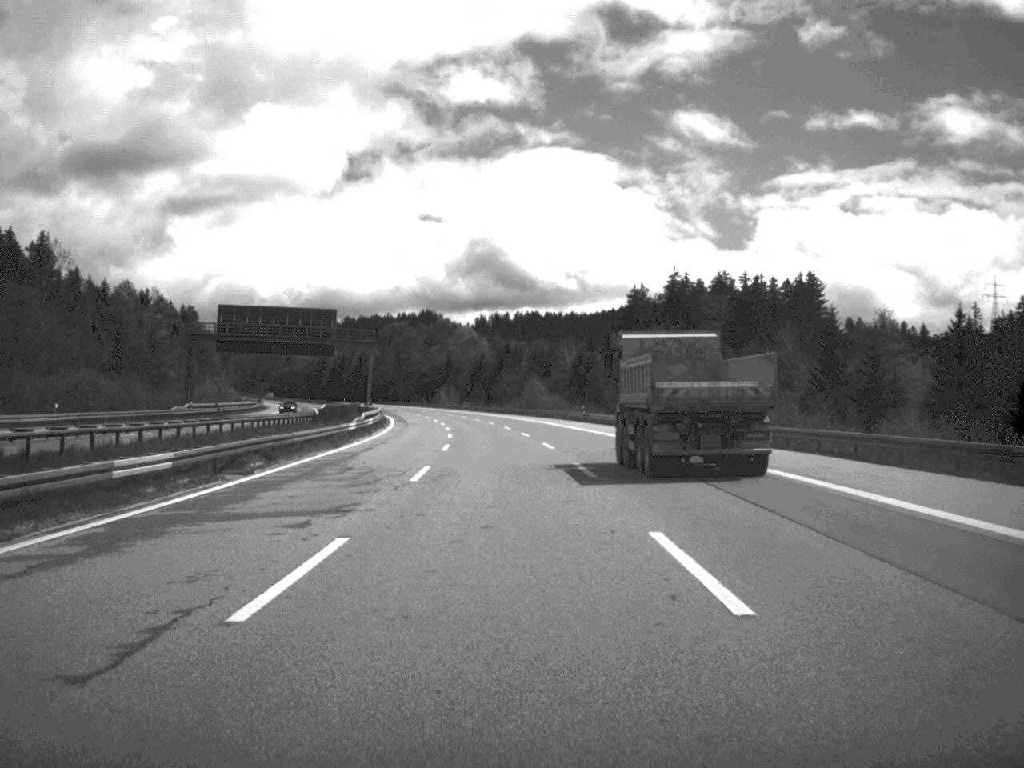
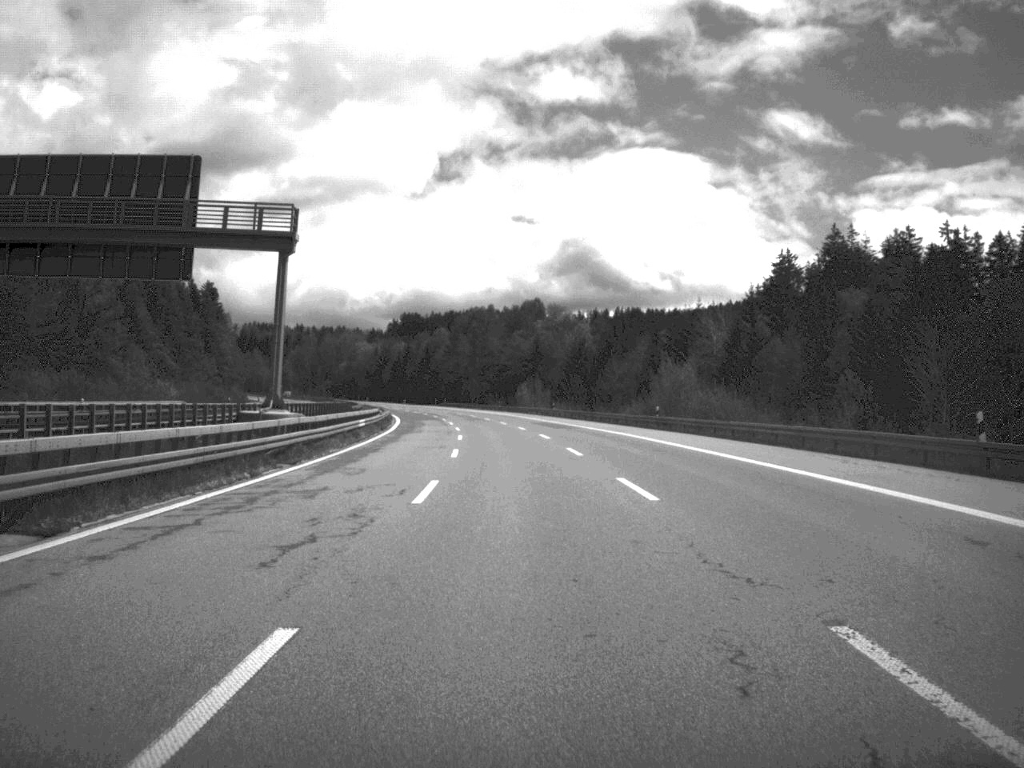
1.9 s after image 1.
(-3.0, +75.3) m; -4°
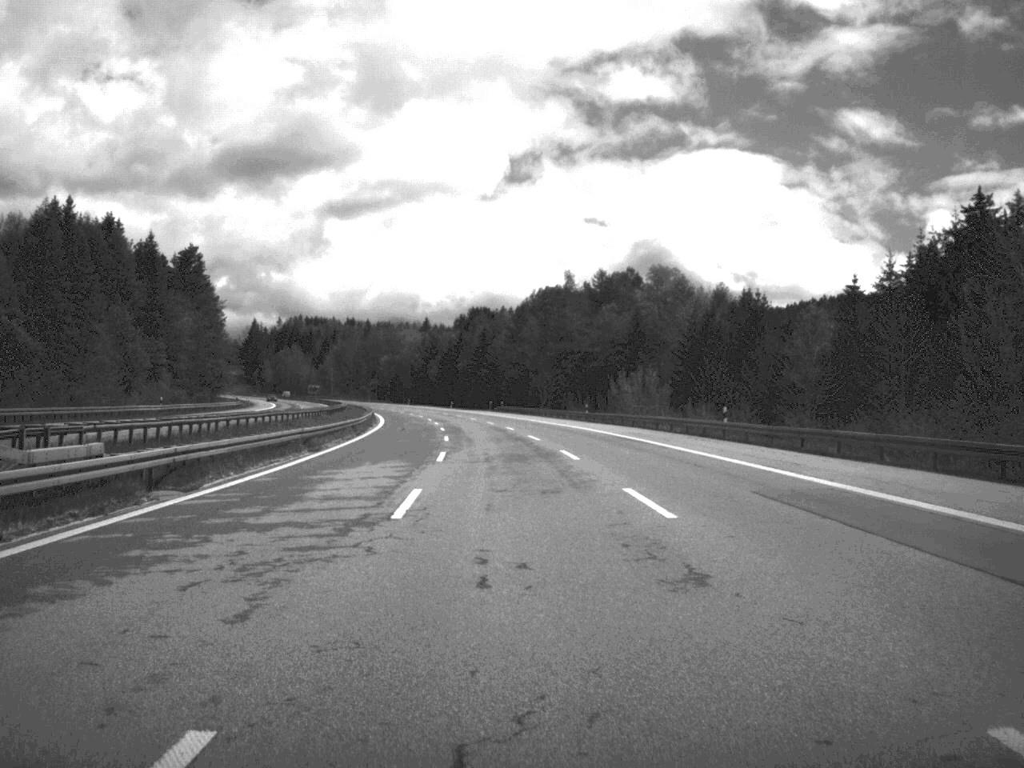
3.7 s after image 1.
(-2.4, +71.5) m; -3°
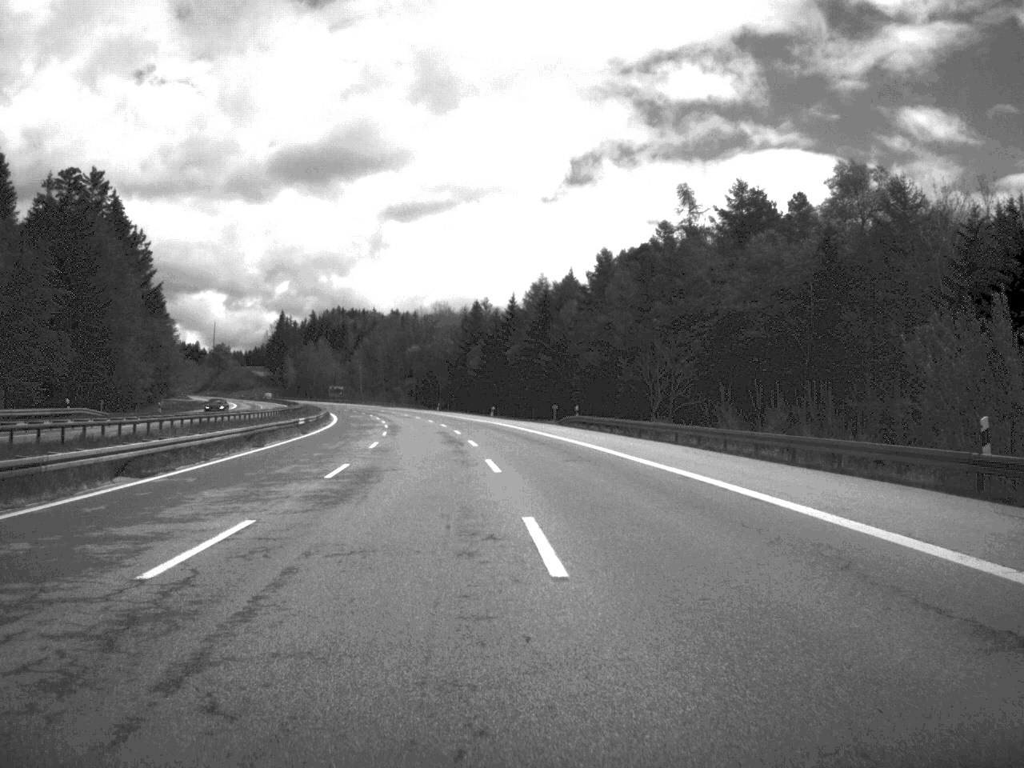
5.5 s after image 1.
(-2.0, +74.5) m; -3°
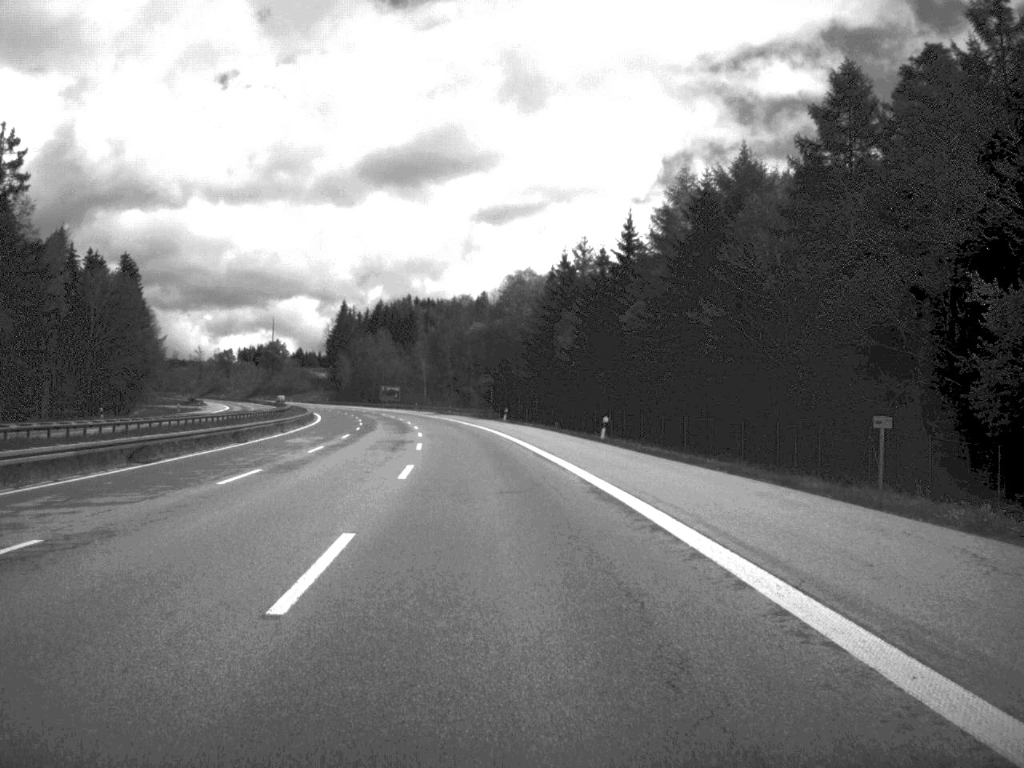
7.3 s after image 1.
(-2.6, +70.7) m; -5°
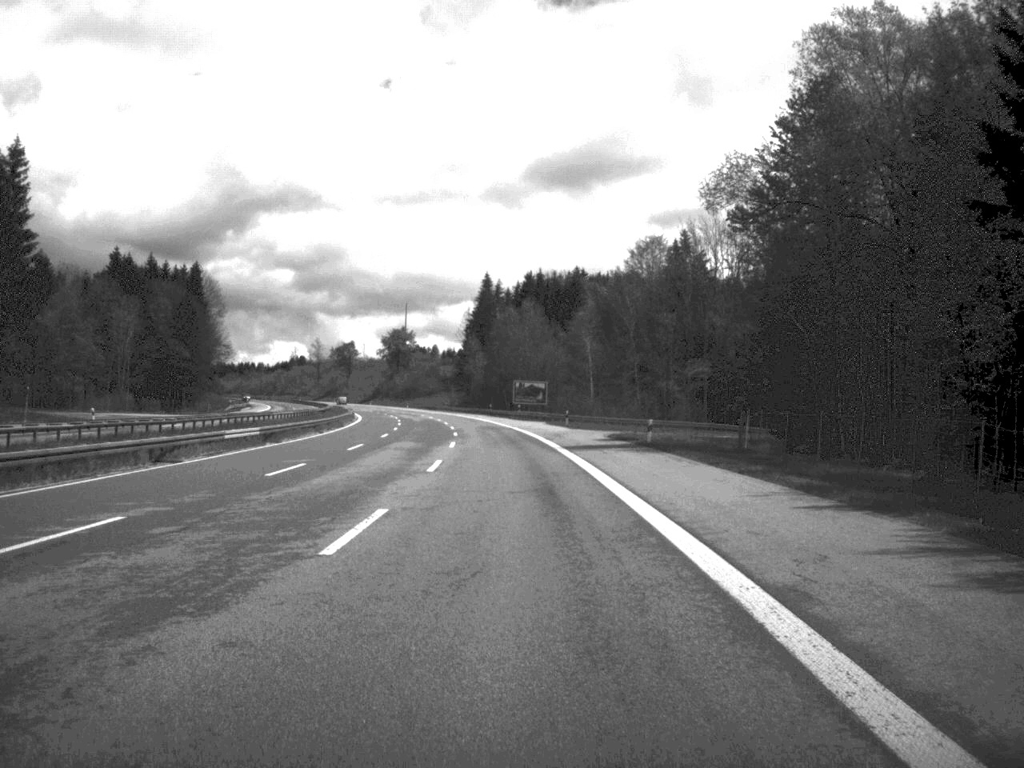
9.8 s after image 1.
(-7.2, +99.3) m; -8°
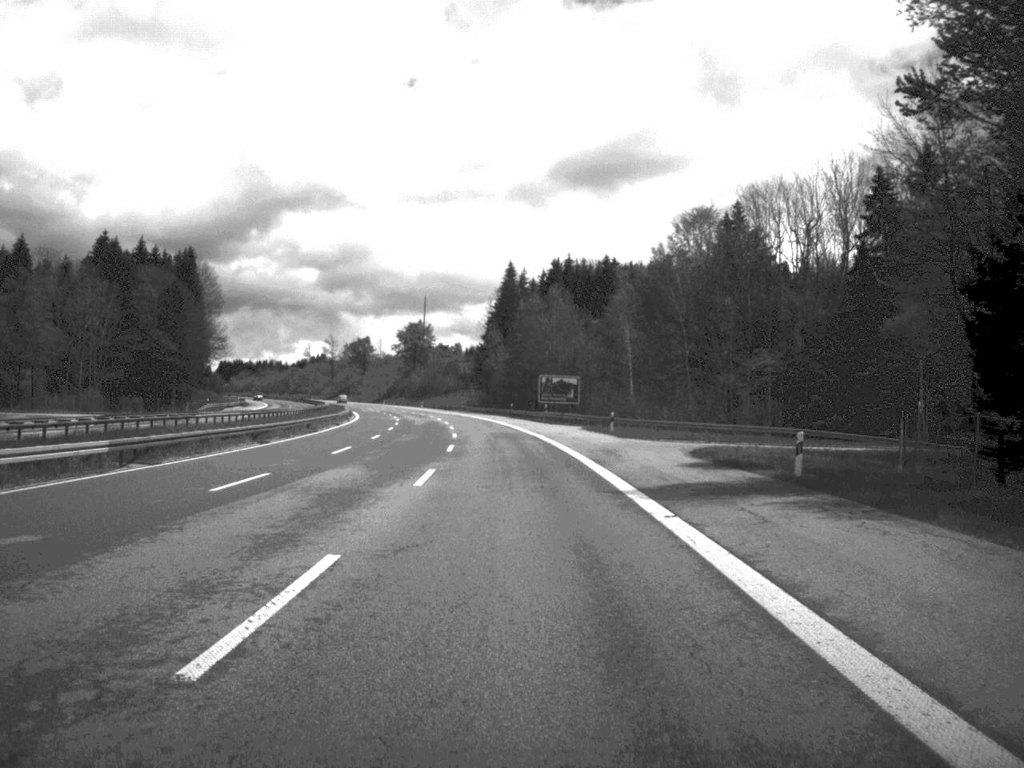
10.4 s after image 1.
(-0.2, +23.4) m; -1°
